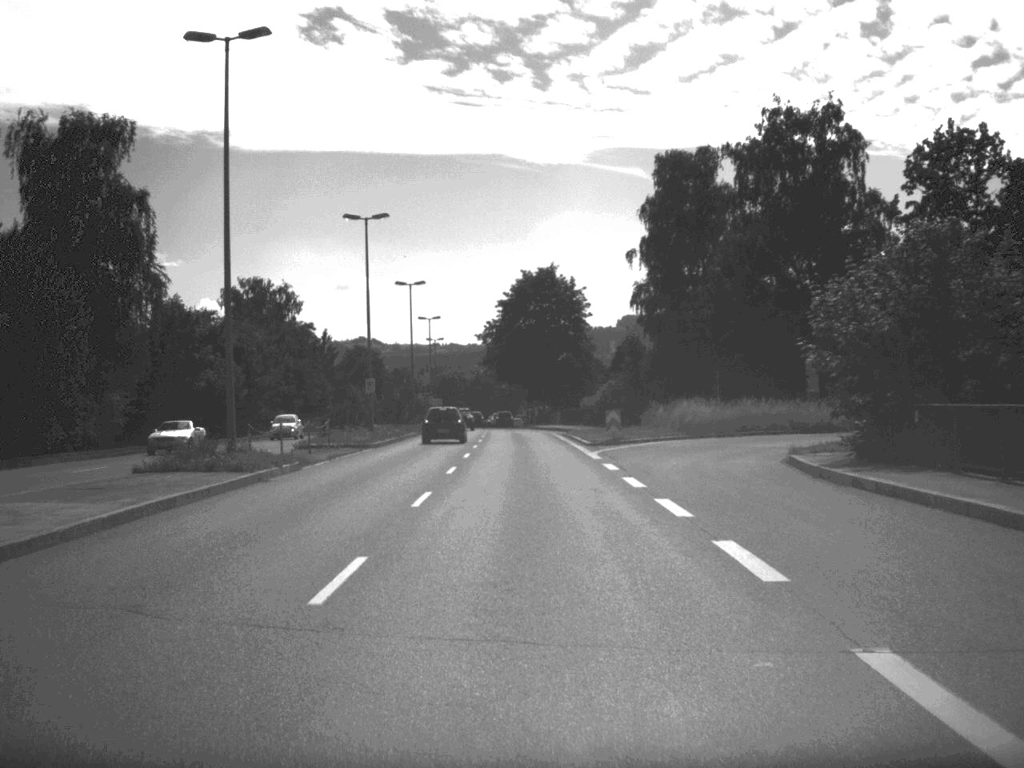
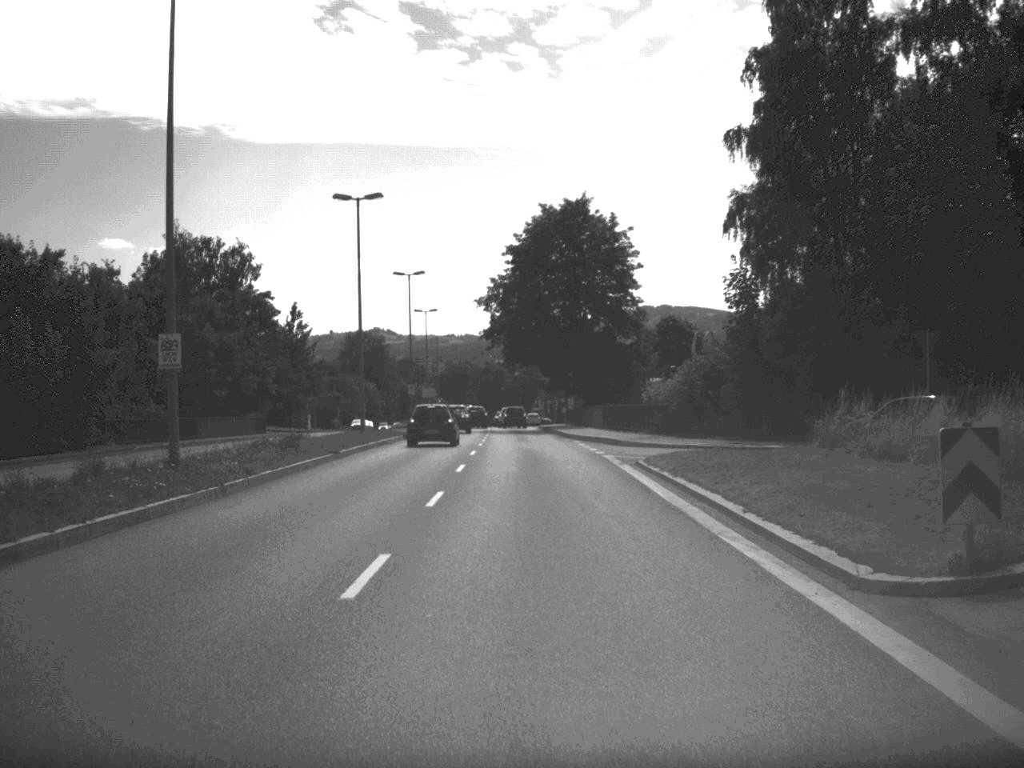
(-0.3, +34.9) m; -1°
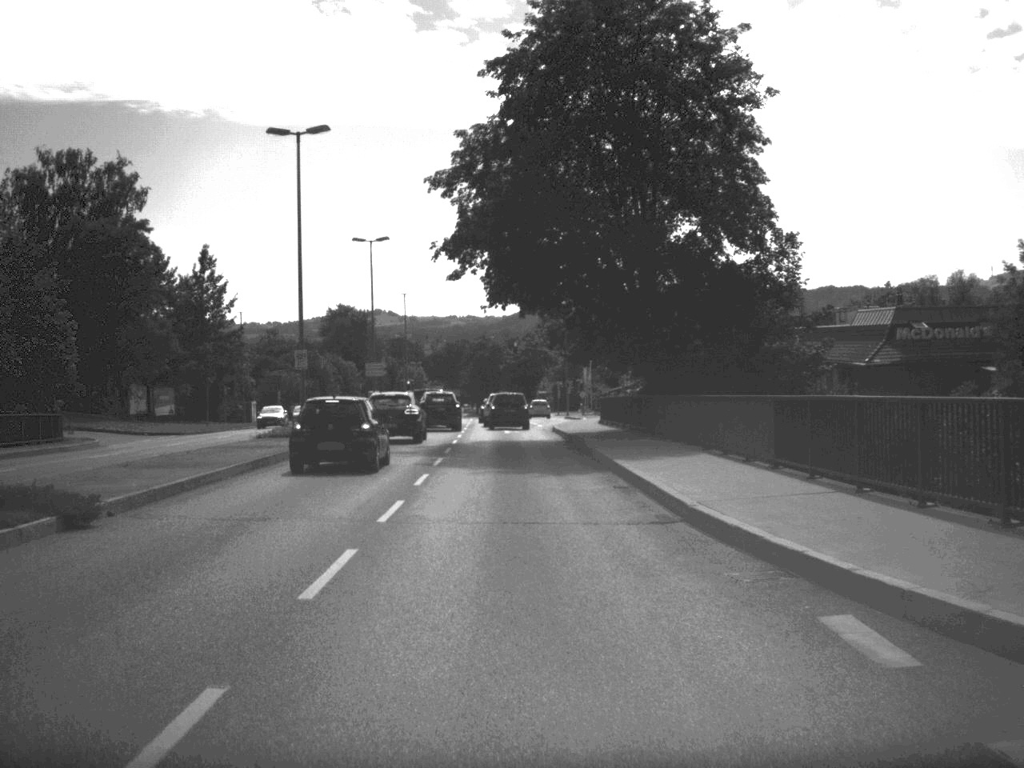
(-0.1, +41.4) m; 0°
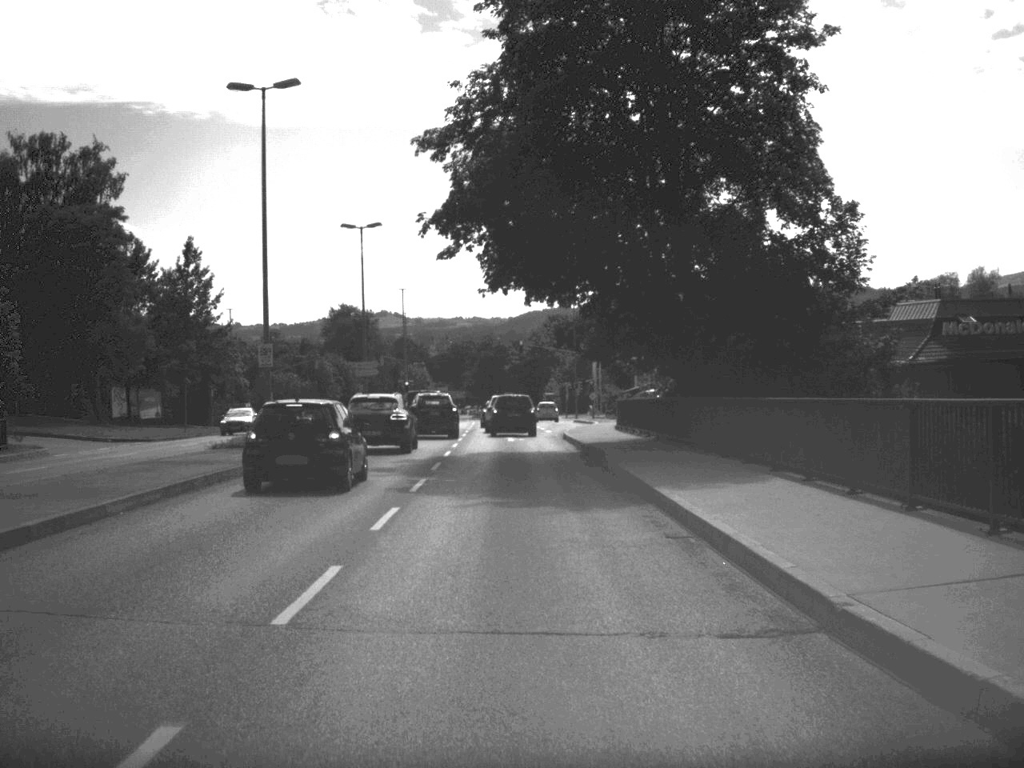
(0.0, +6.6) m; 0°
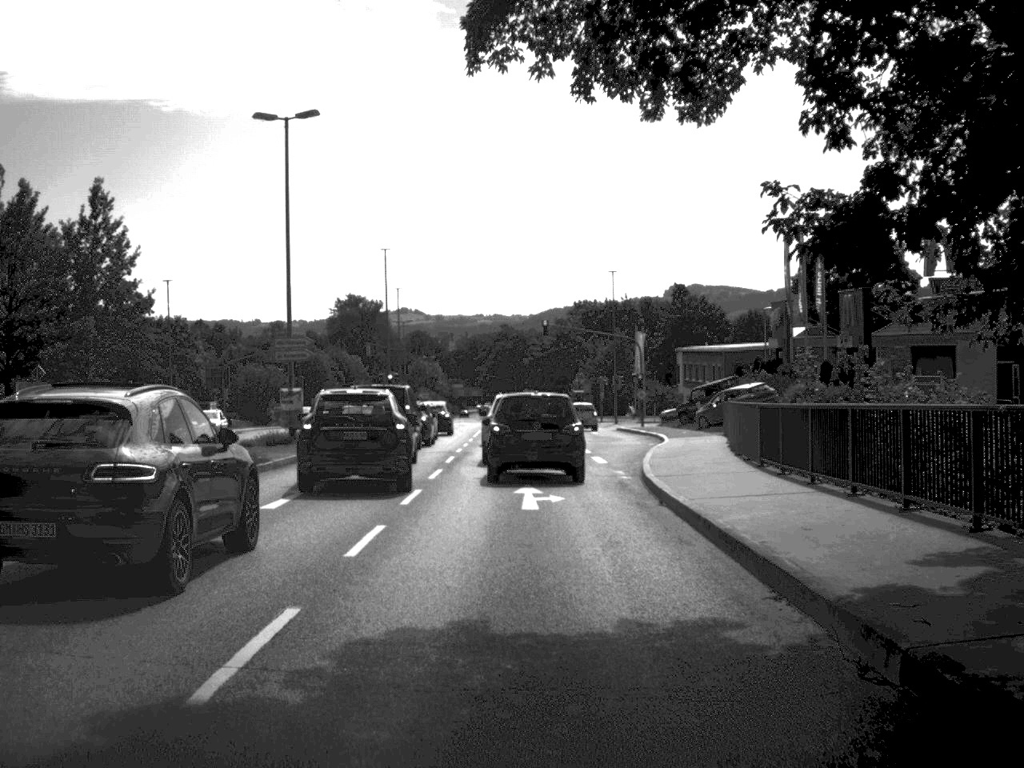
(-0.3, +25.5) m; -1°
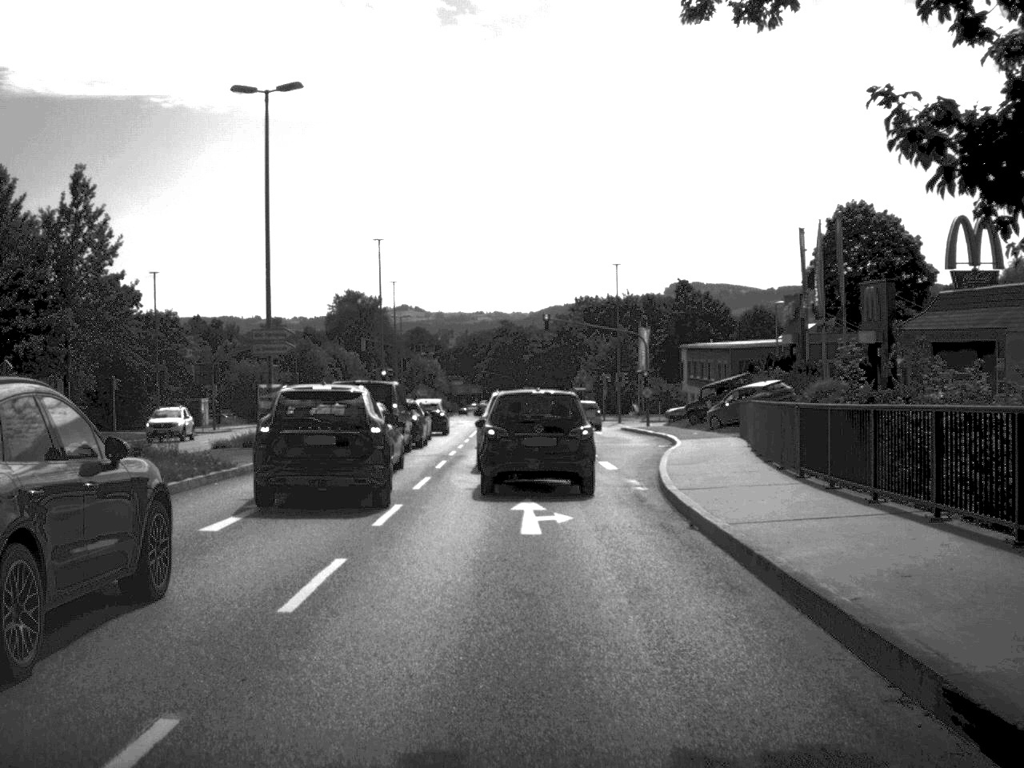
(0.0, +3.2) m; 0°
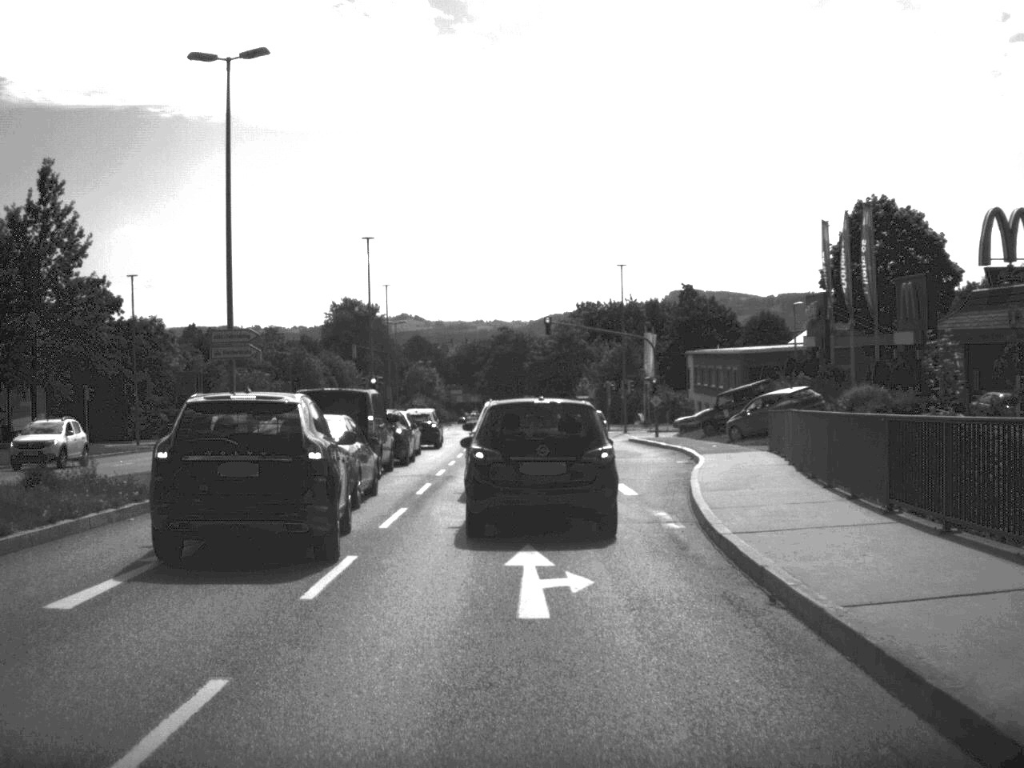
(0.0, +4.7) m; 0°
